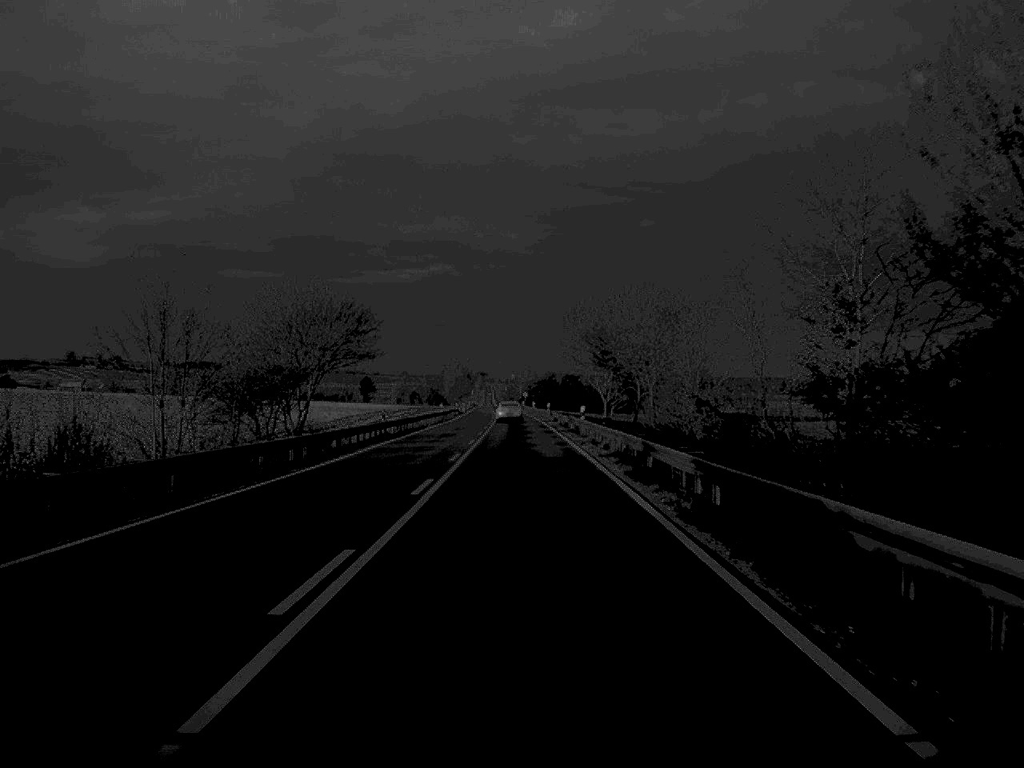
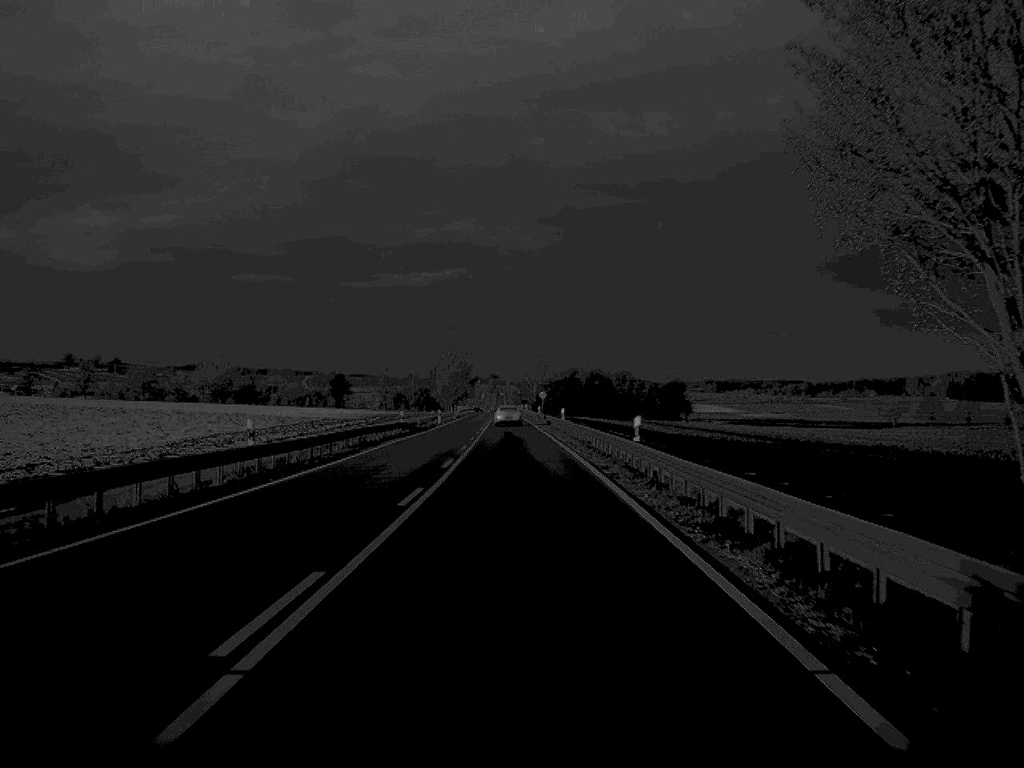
(-0.3, +73.4) m; -1°
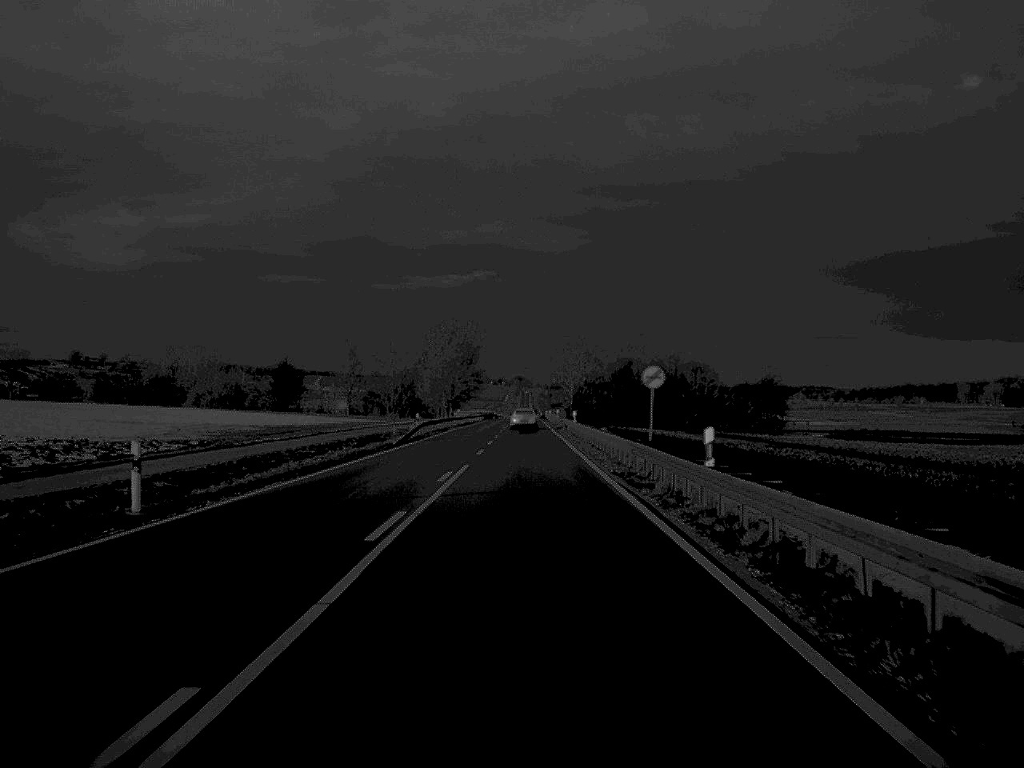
(-1.0, +88.7) m; -1°
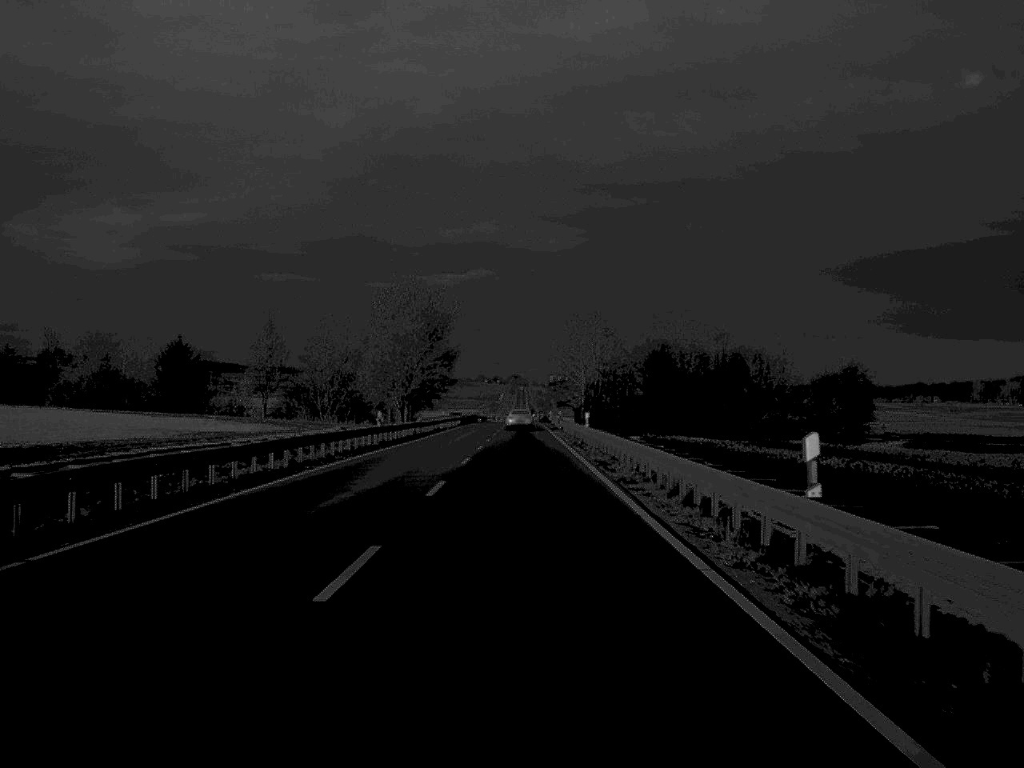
(+0.1, +56.3) m; 0°
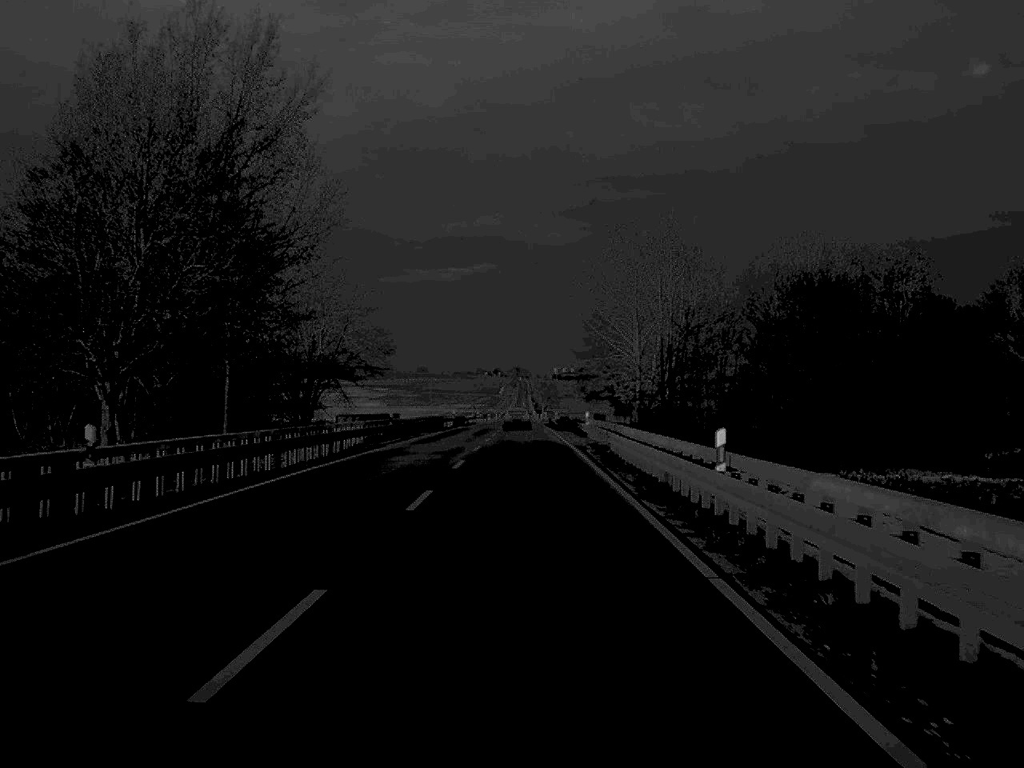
(0.0, +75.5) m; 0°
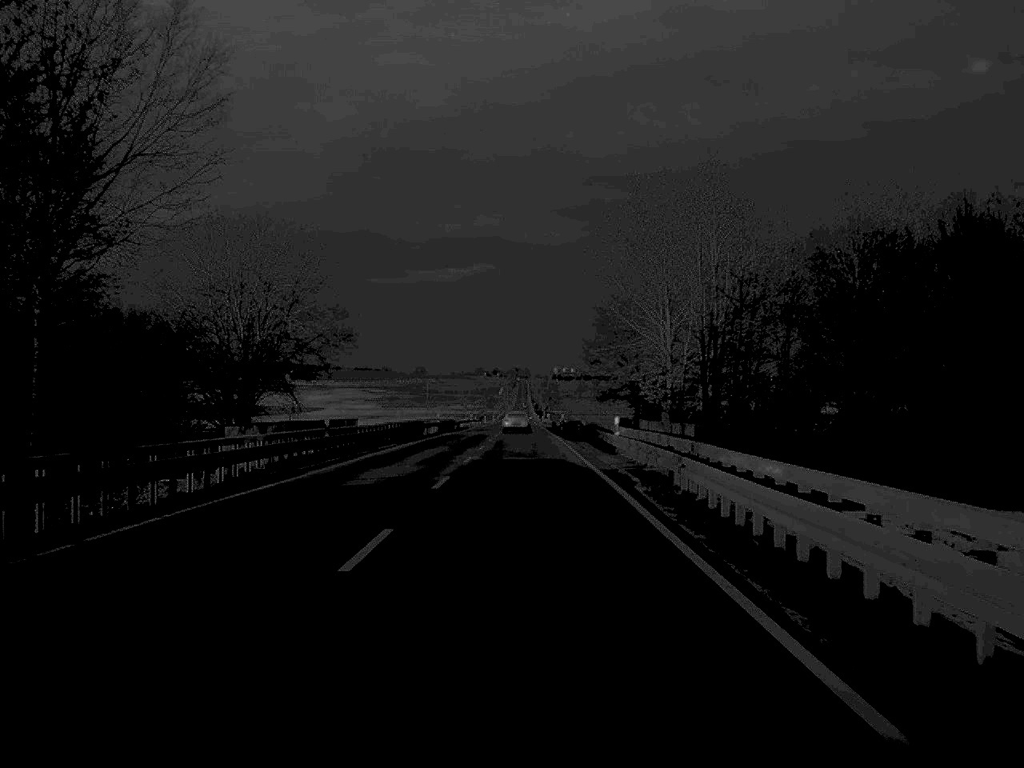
(0.0, +18.7) m; 0°
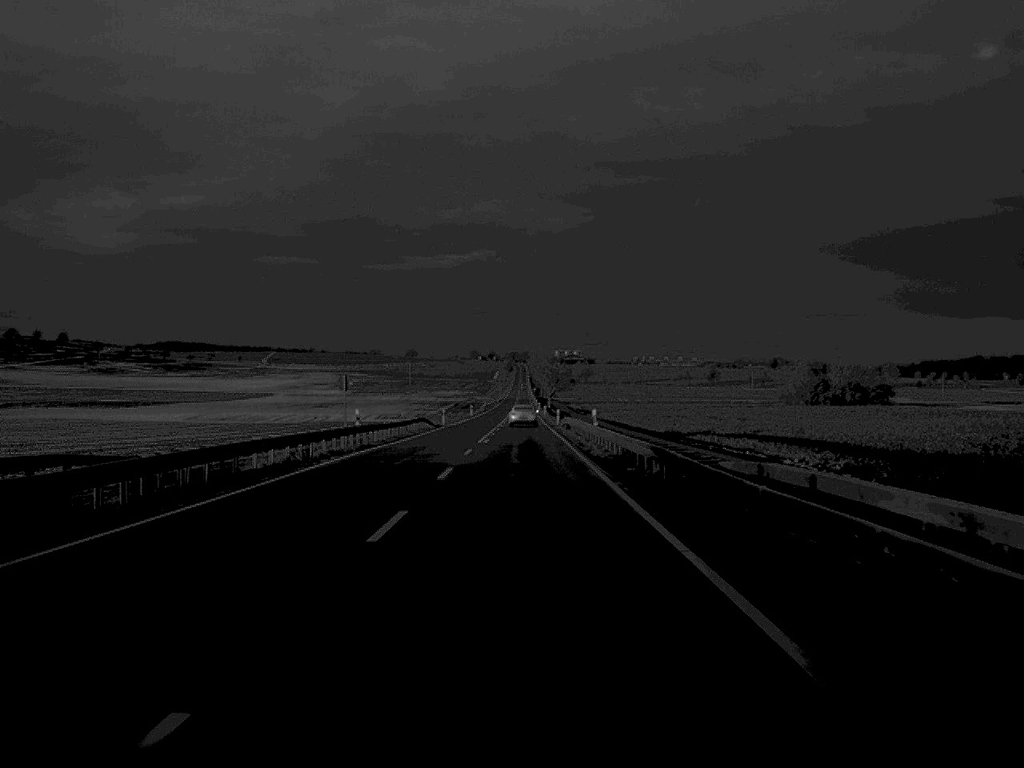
(+0.1, +93.3) m; 0°
